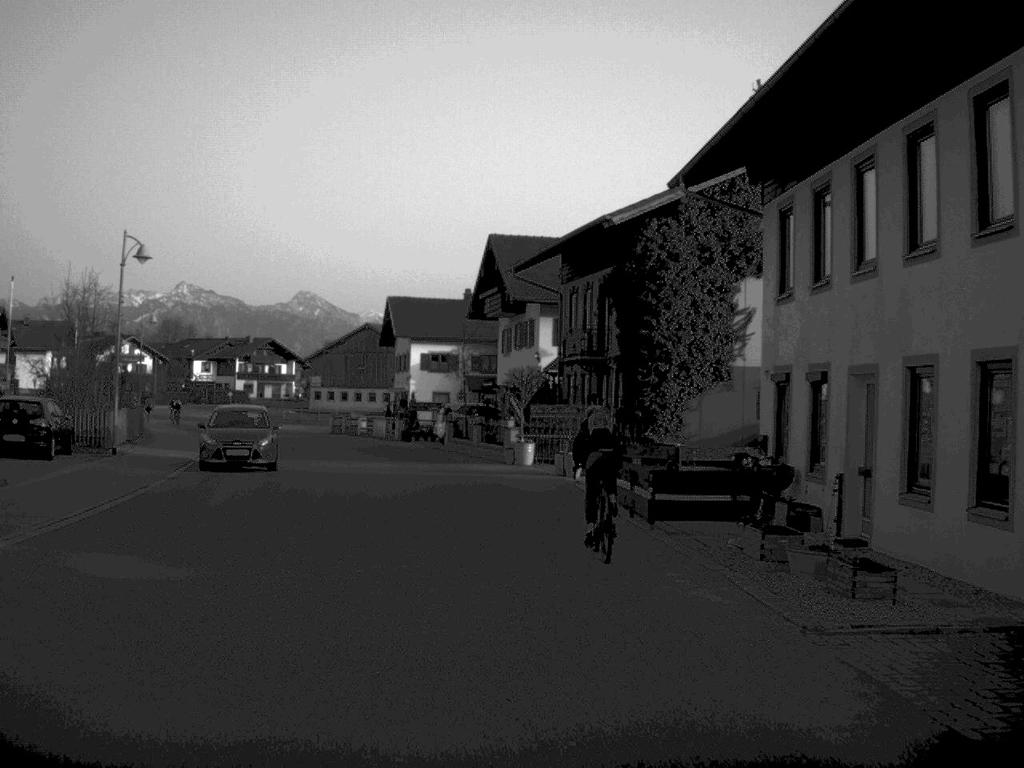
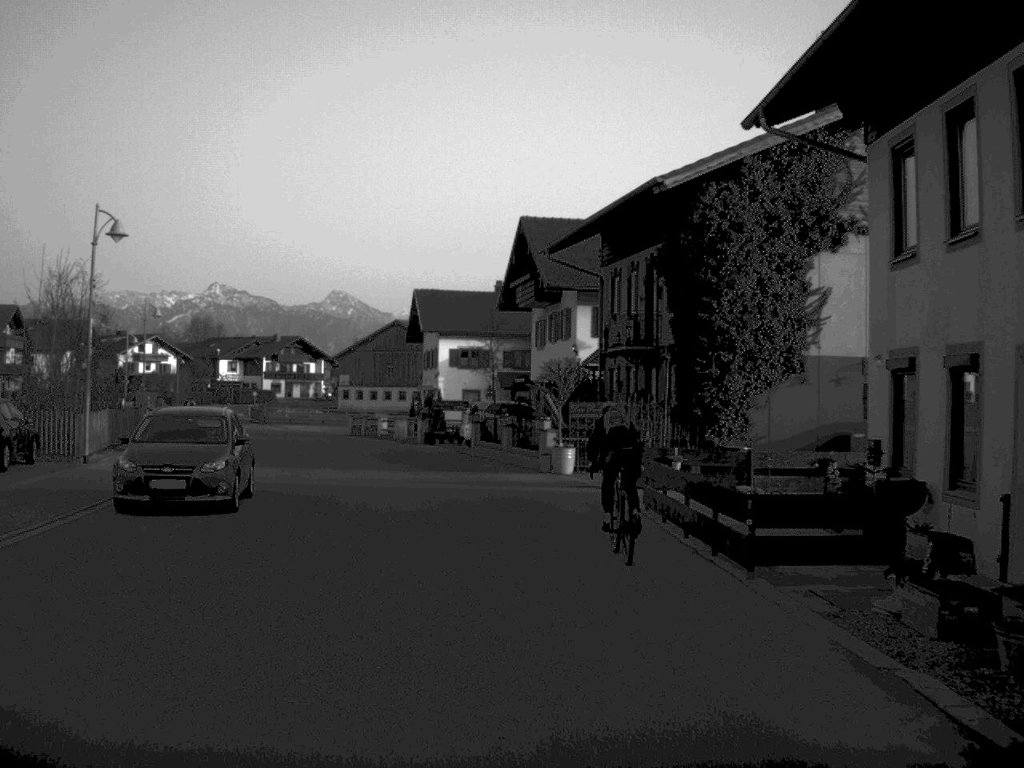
(-0.1, +4.9) m; -2°
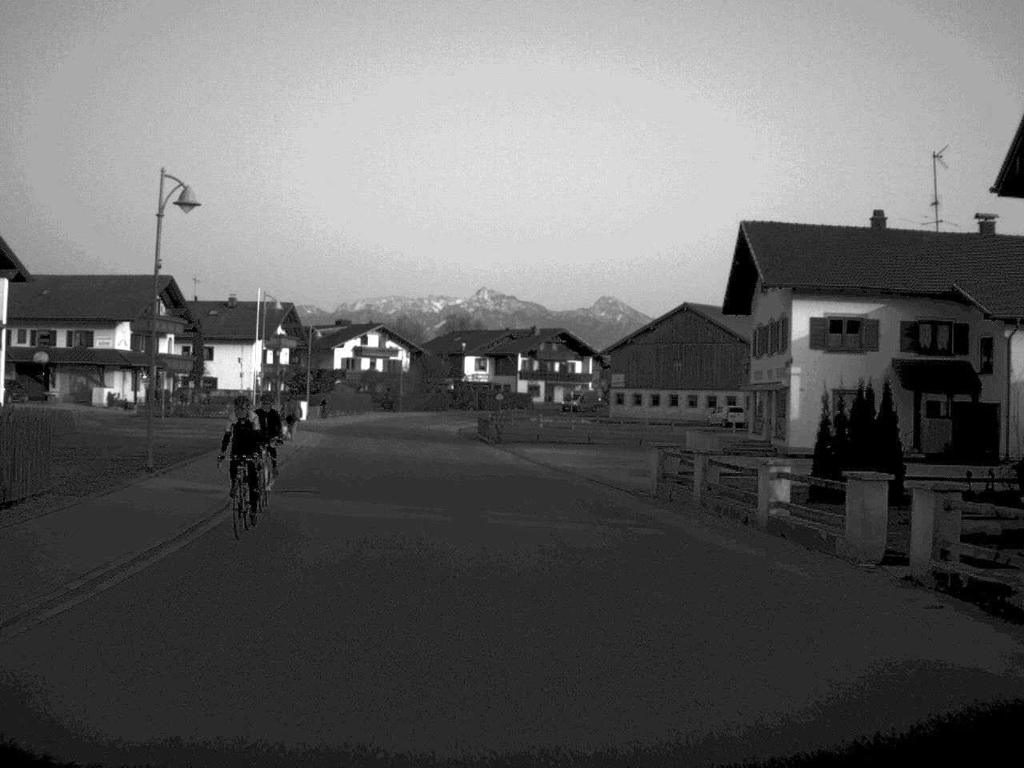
(-4.9, +33.9) m; -12°
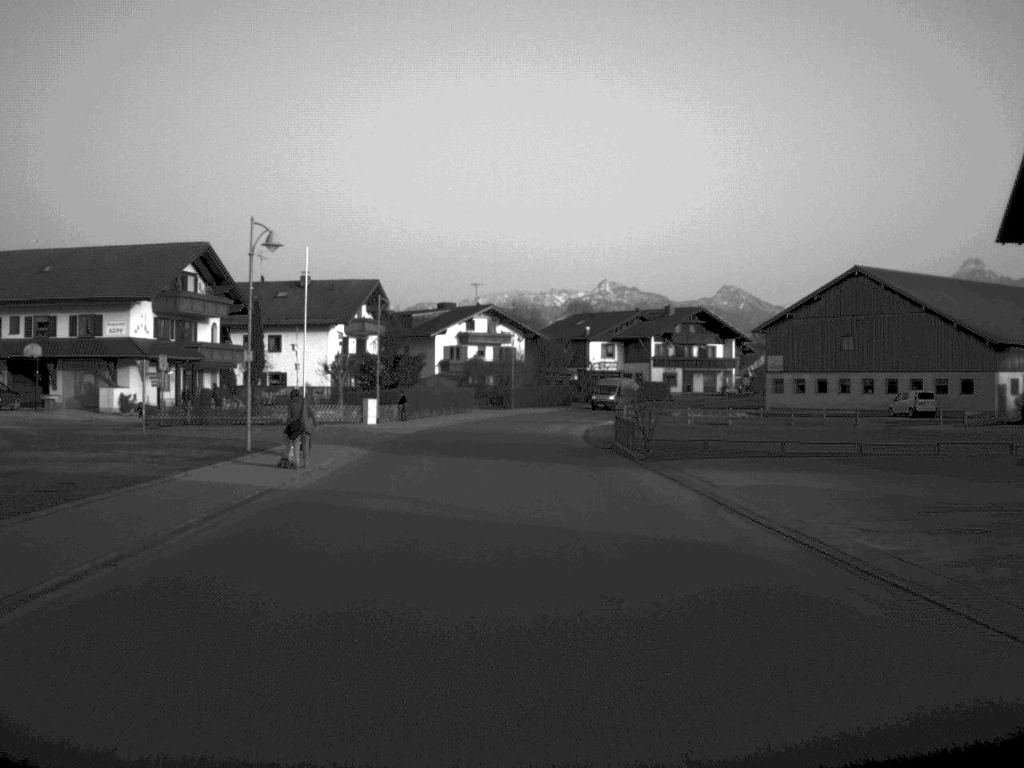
(-1.1, +21.6) m; -5°
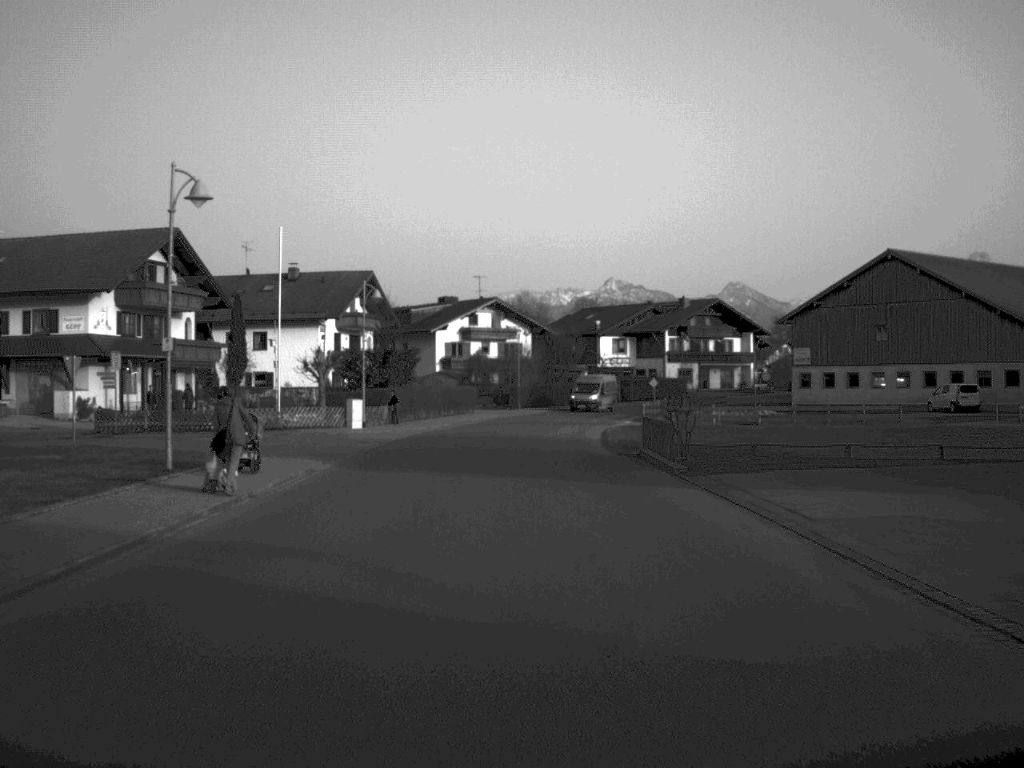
(0.0, +7.6) m; 0°
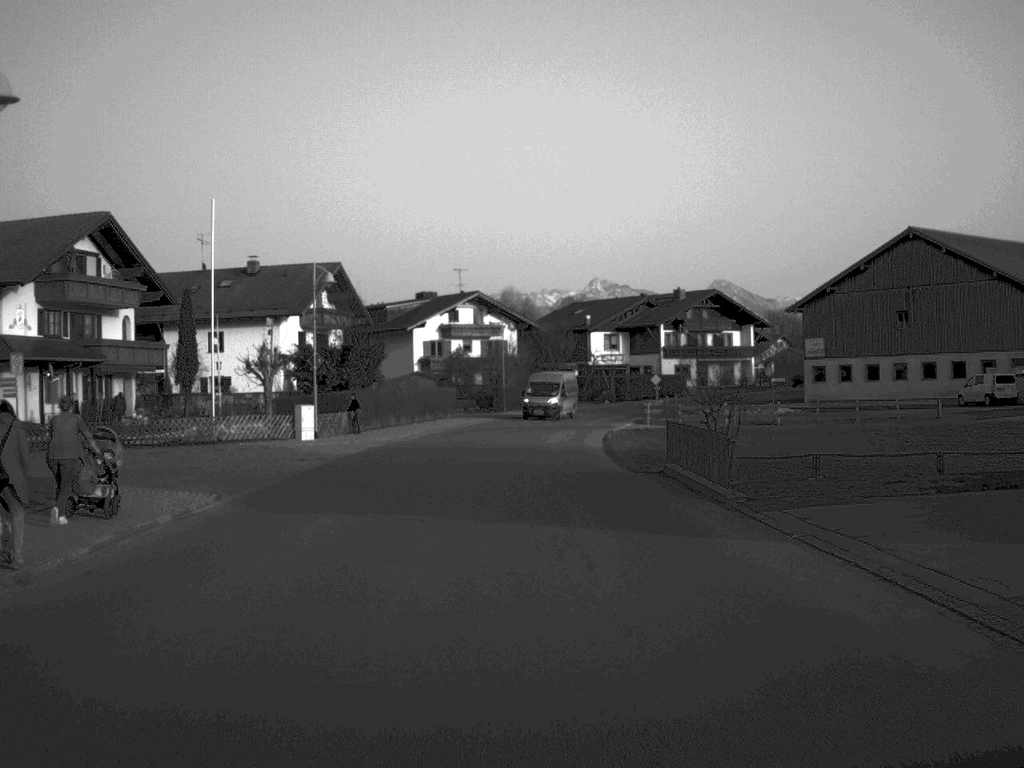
(0.0, +8.8) m; +1°
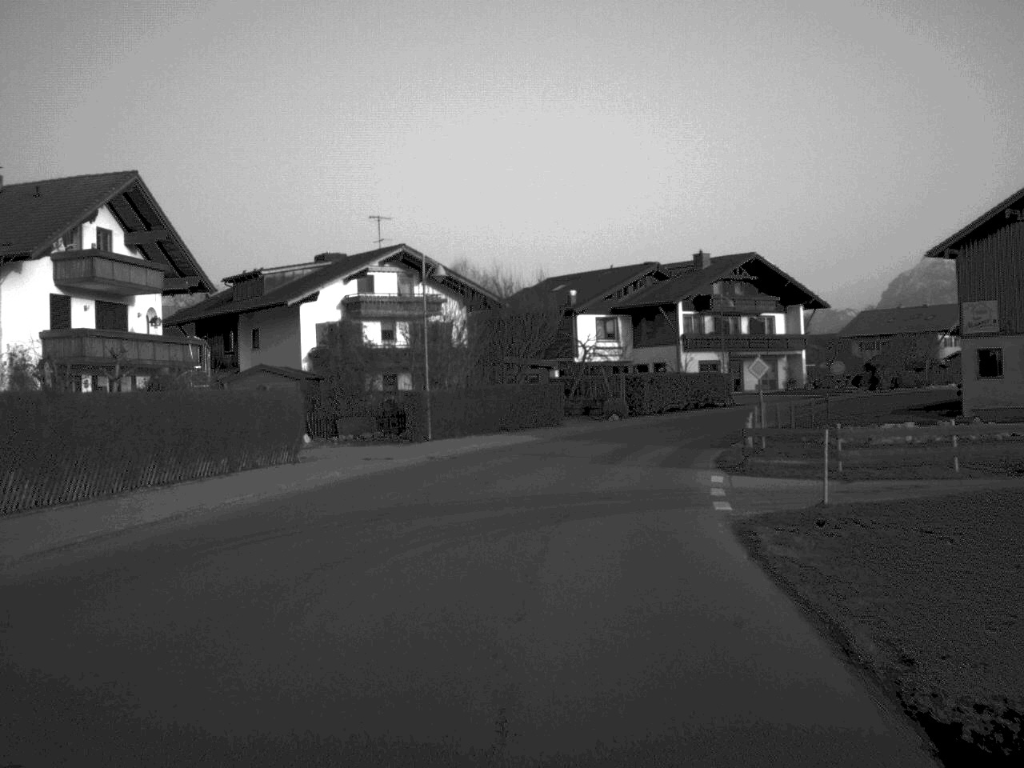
(+0.7, +38.4) m; +2°
